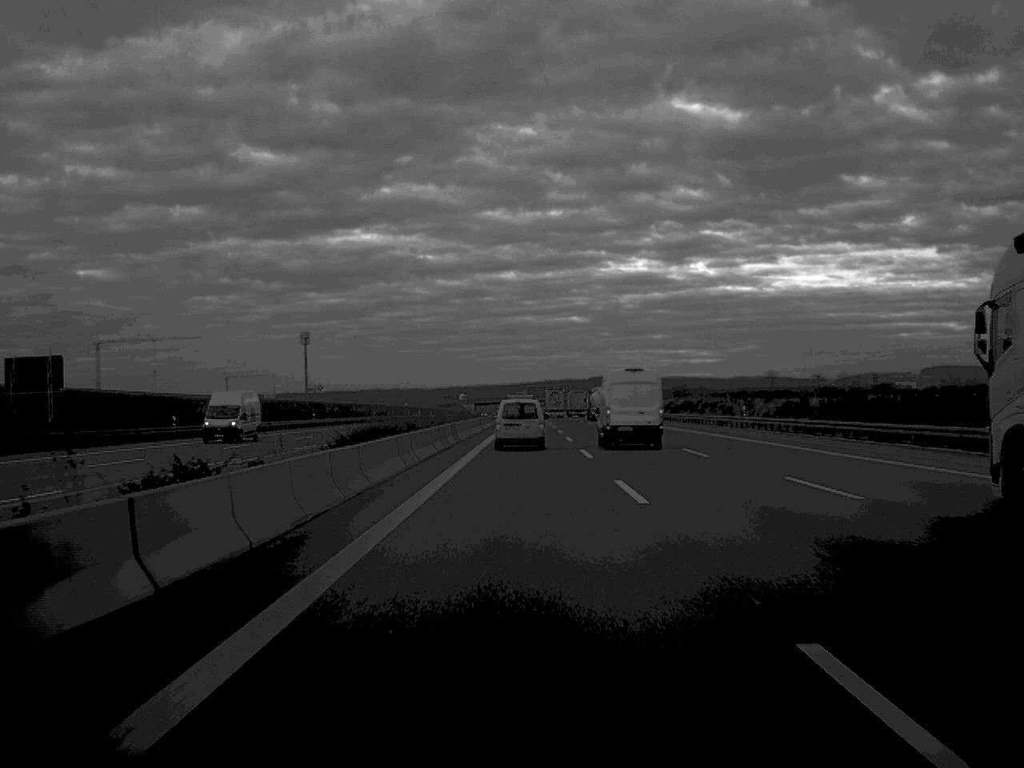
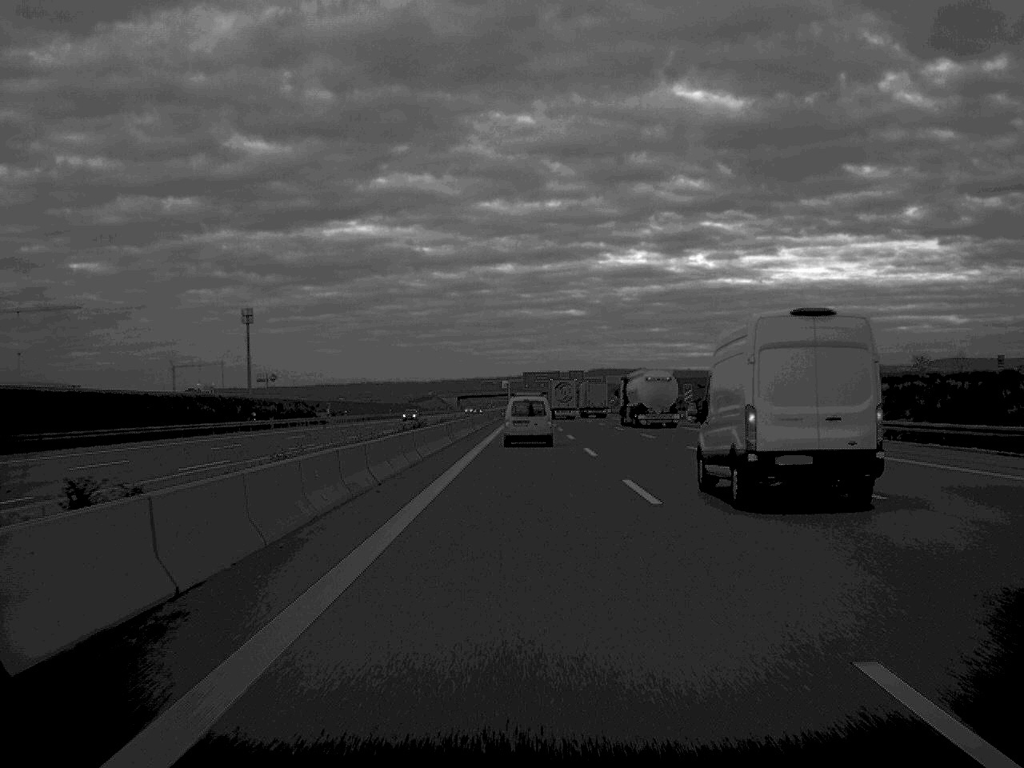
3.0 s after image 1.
(+0.1, +125.7) m; 0°
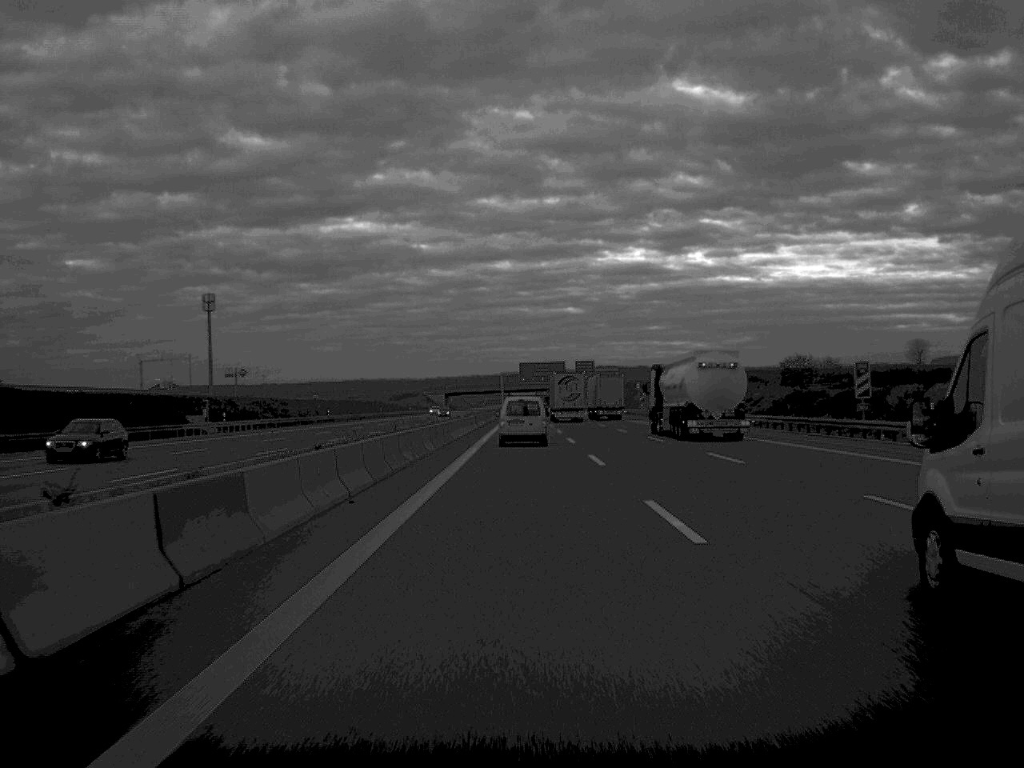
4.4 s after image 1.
(+0.1, +59.5) m; 0°
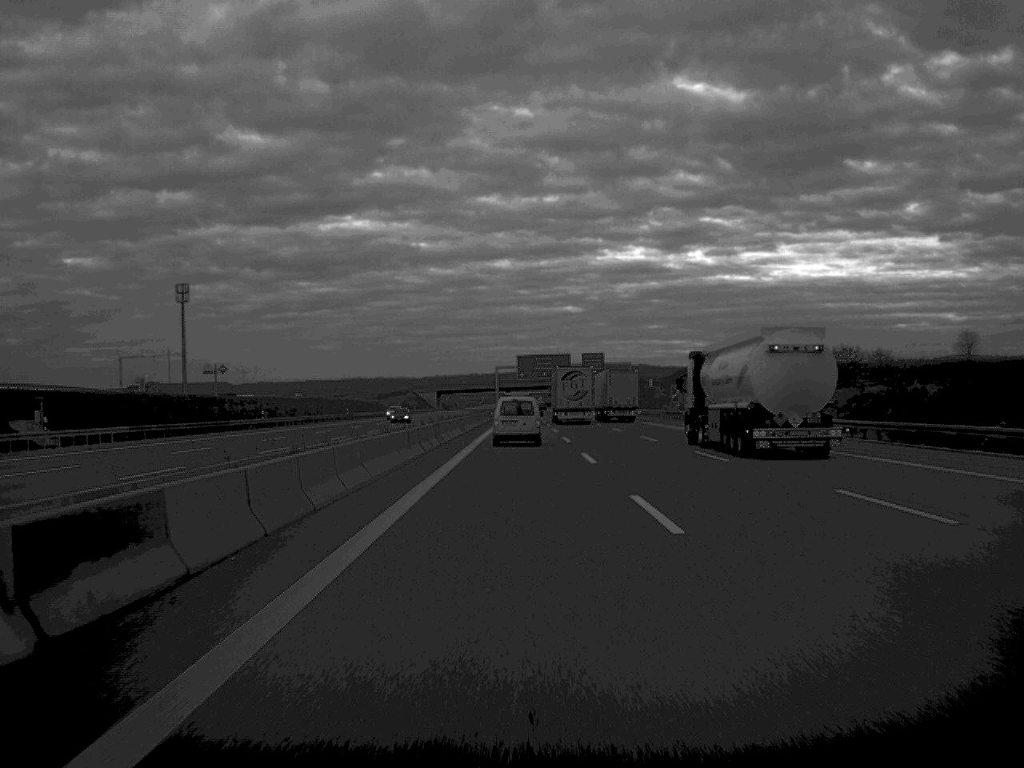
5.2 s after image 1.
(0.0, +34.1) m; 0°
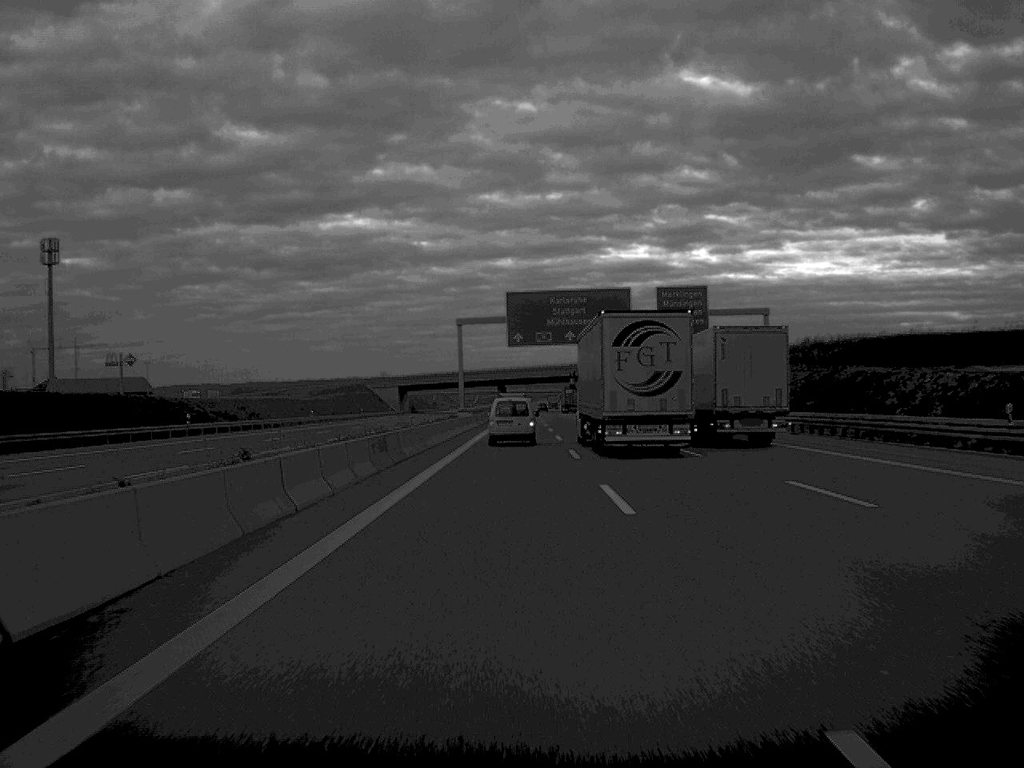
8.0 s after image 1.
(-0.1, +122.6) m; 0°
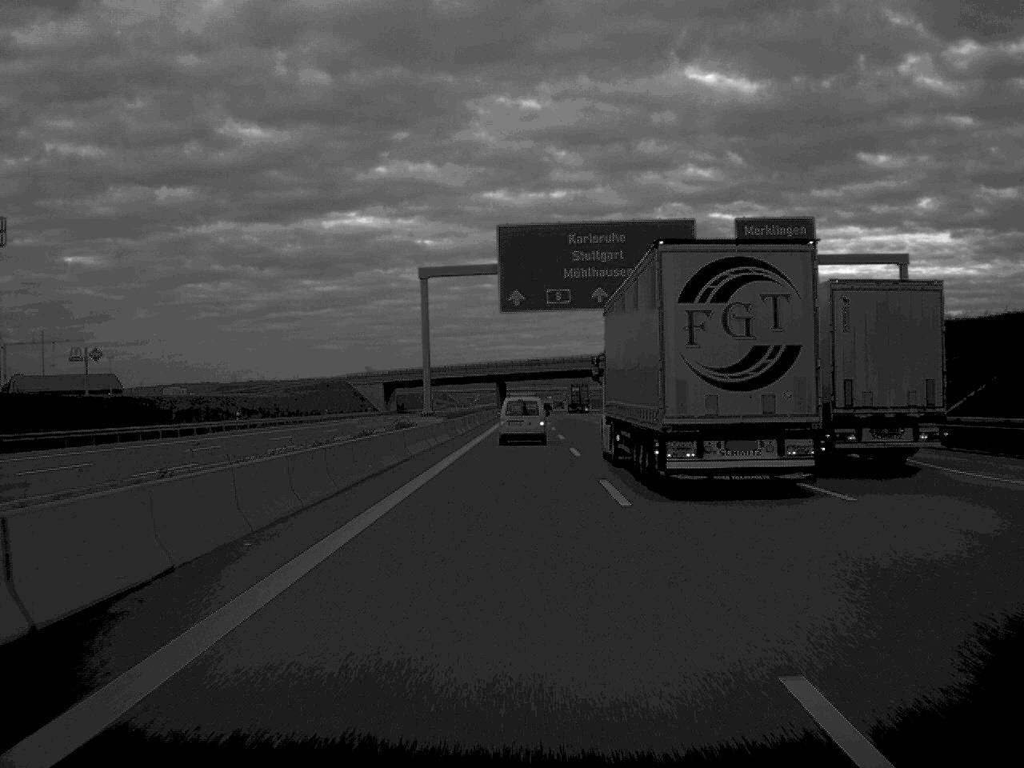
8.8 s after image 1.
(0.0, +34.3) m; 0°
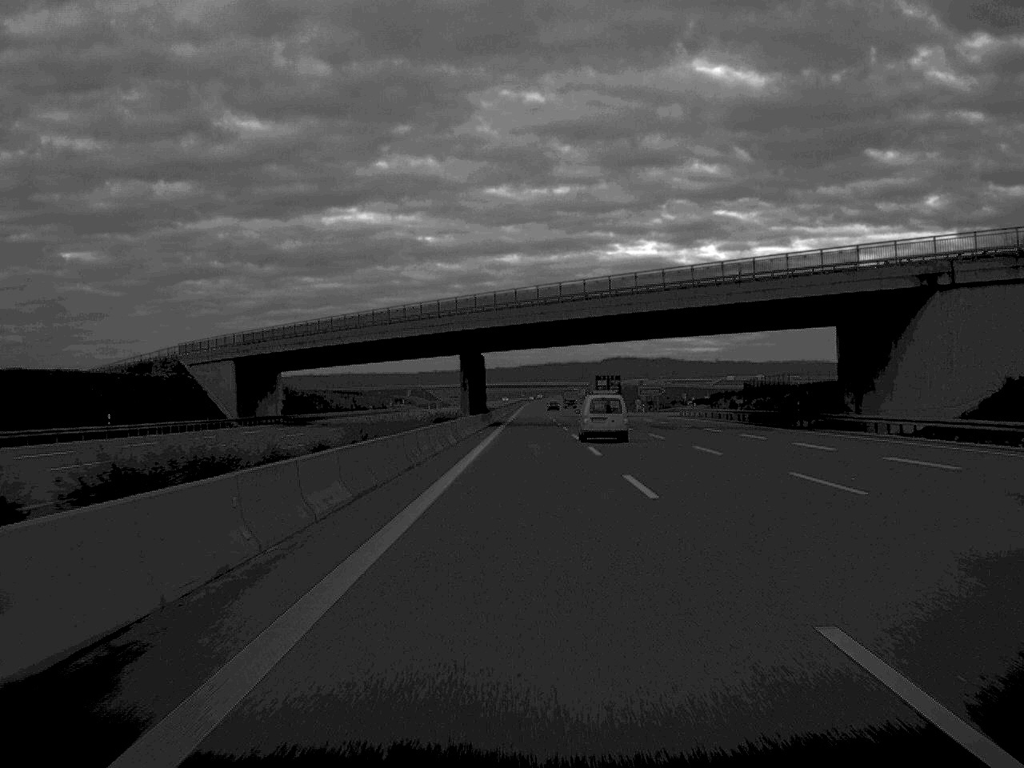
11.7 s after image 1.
(-0.4, +123.5) m; 0°
